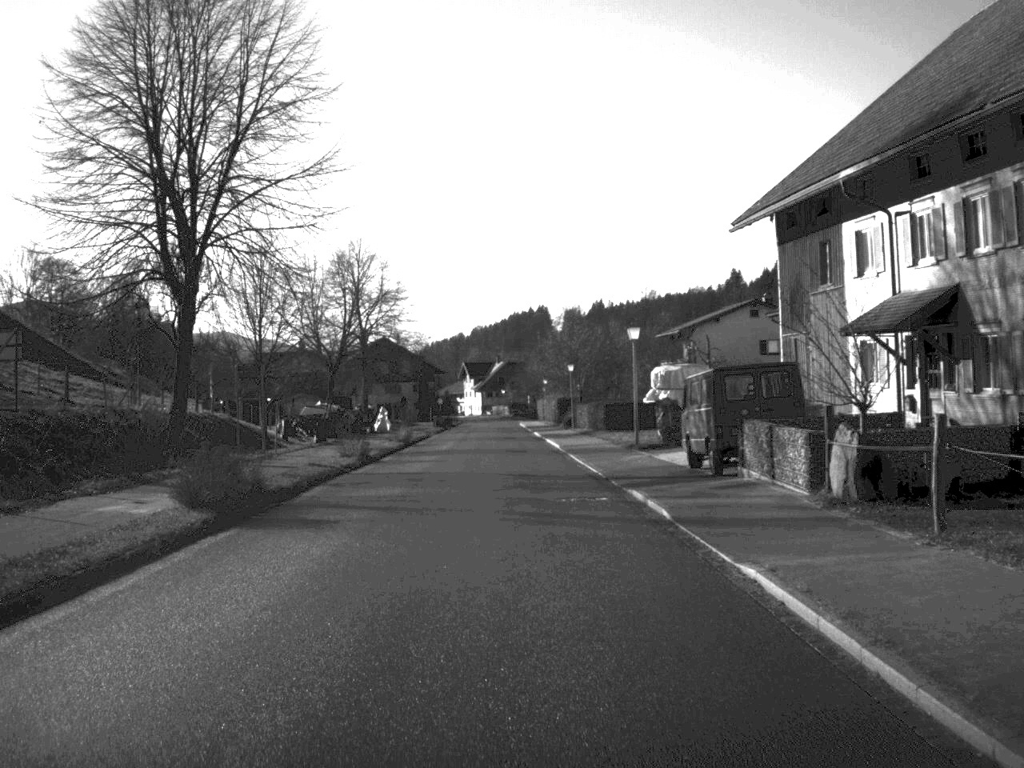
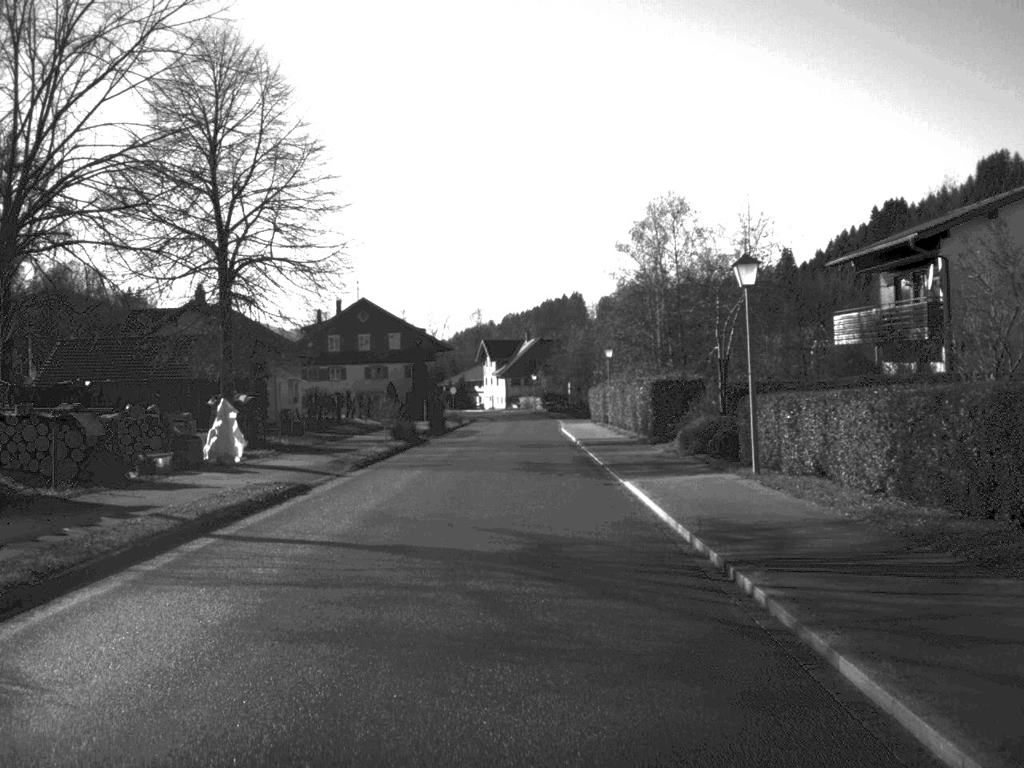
(-0.7, +49.1) m; -1°
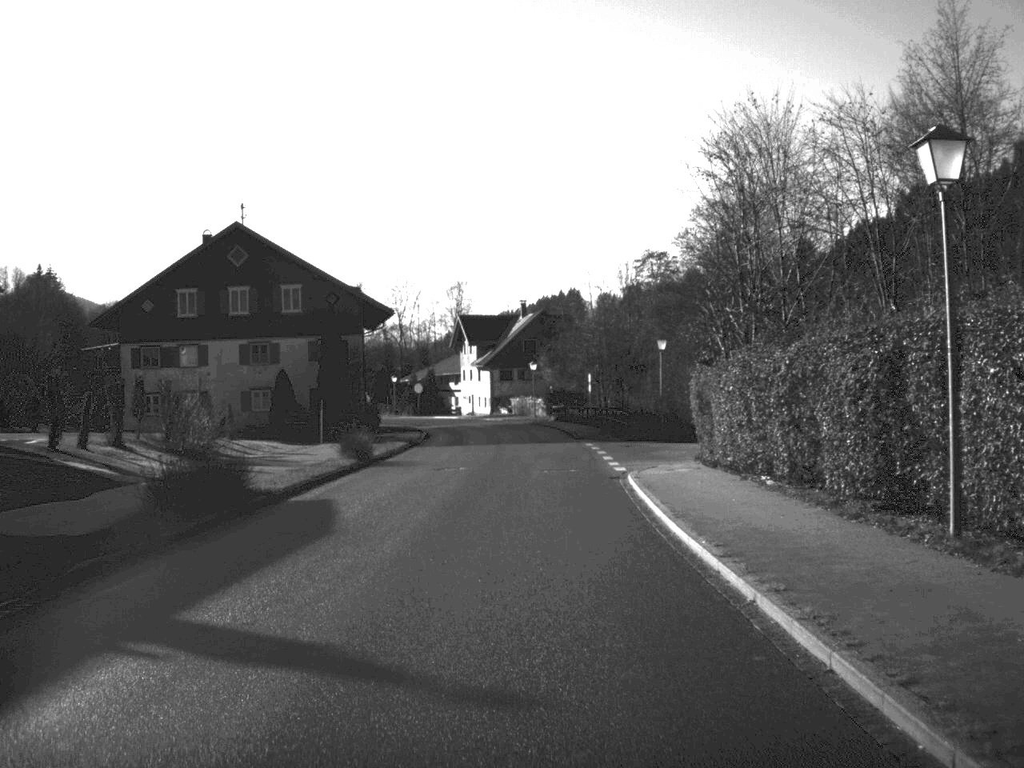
(0.0, +48.9) m; 0°
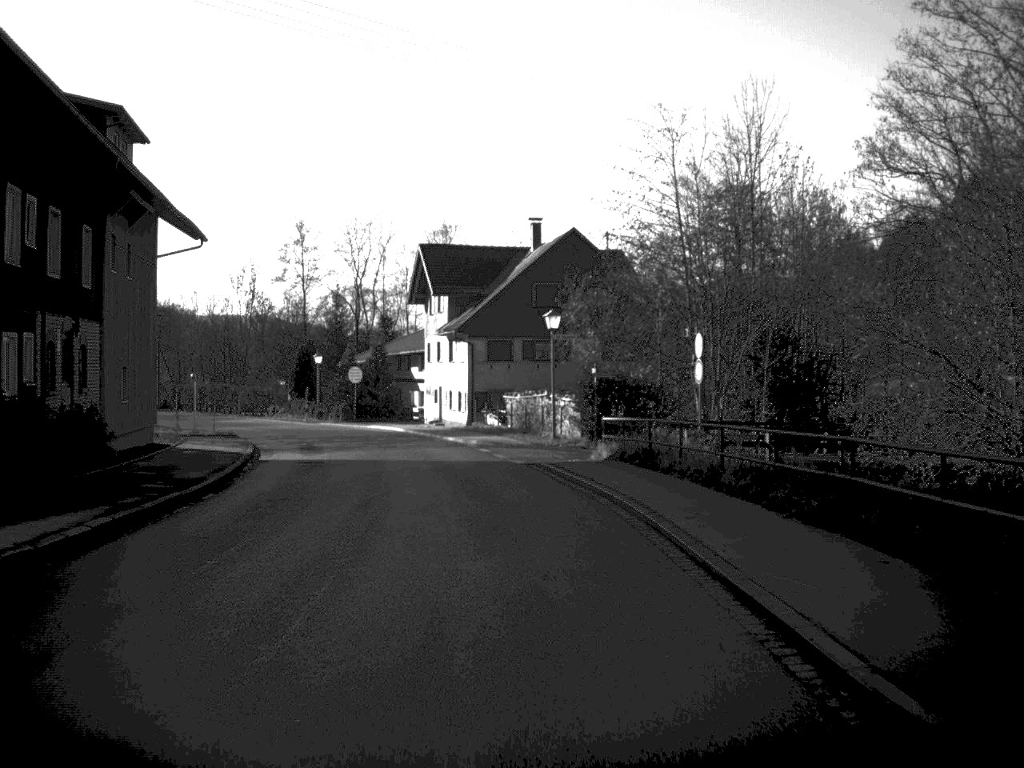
(+0.3, +49.9) m; -1°
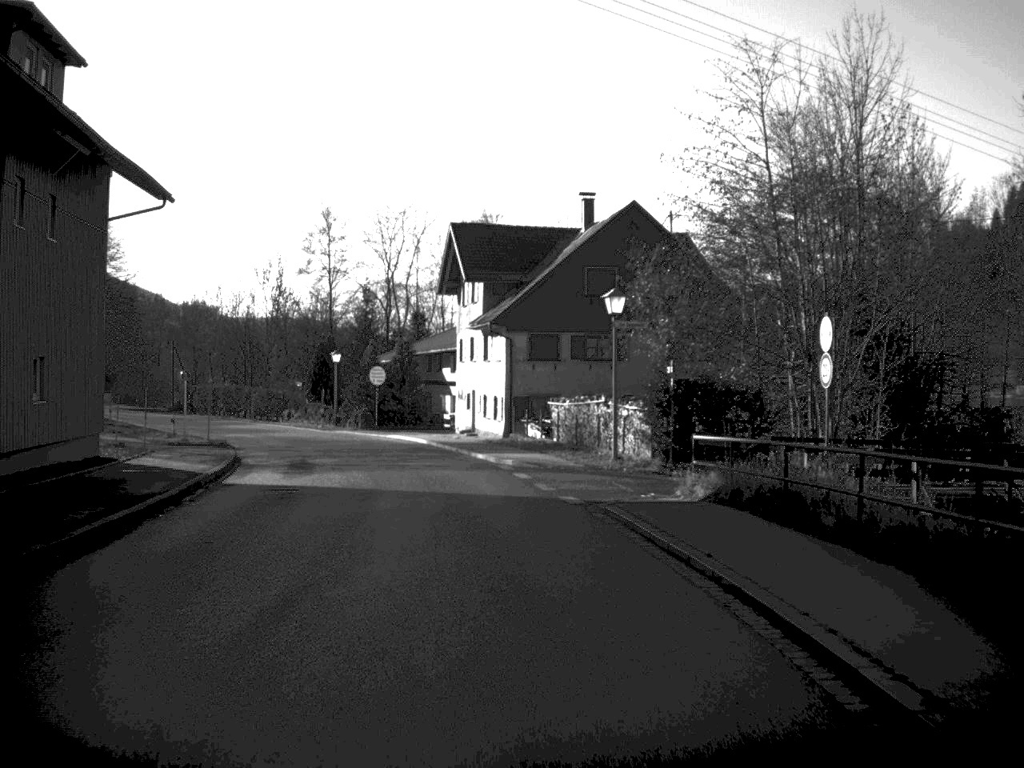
(-0.1, +9.3) m; -2°
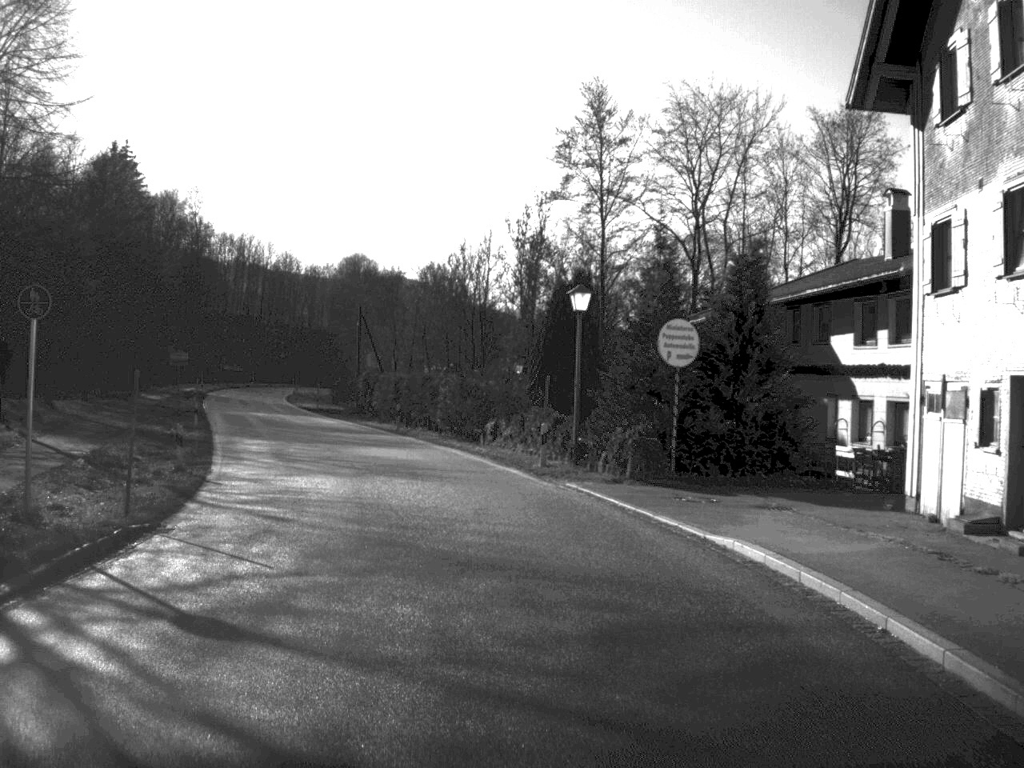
(-4.1, +37.5) m; -13°
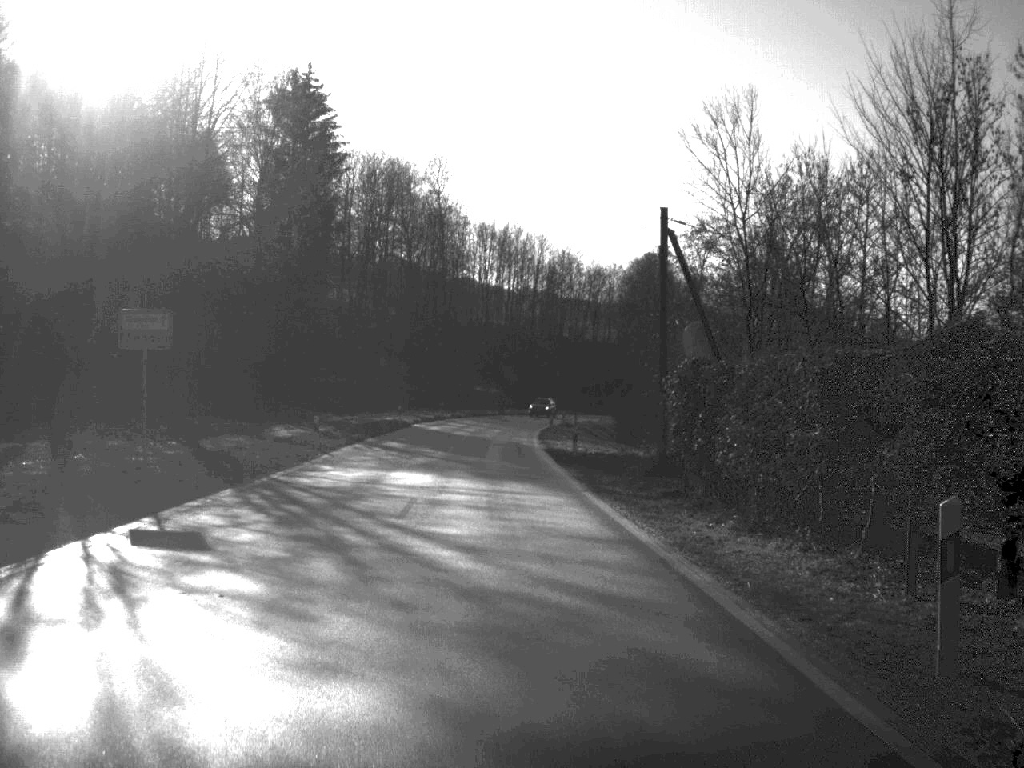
(-5.3, +41.0) m; -13°
